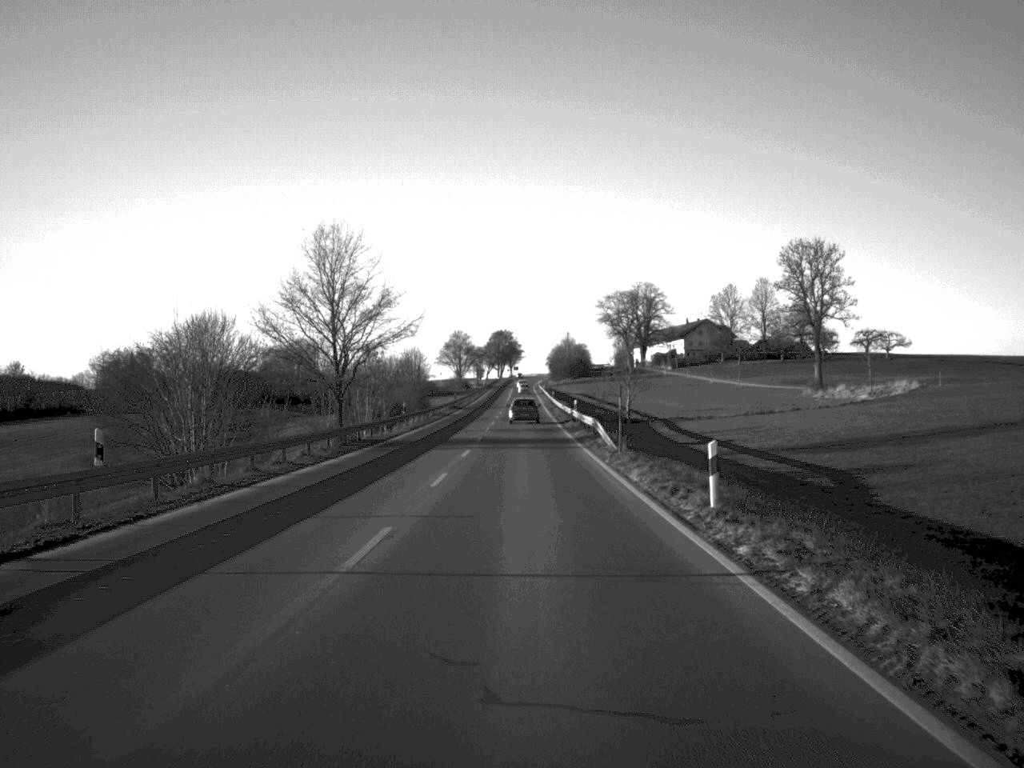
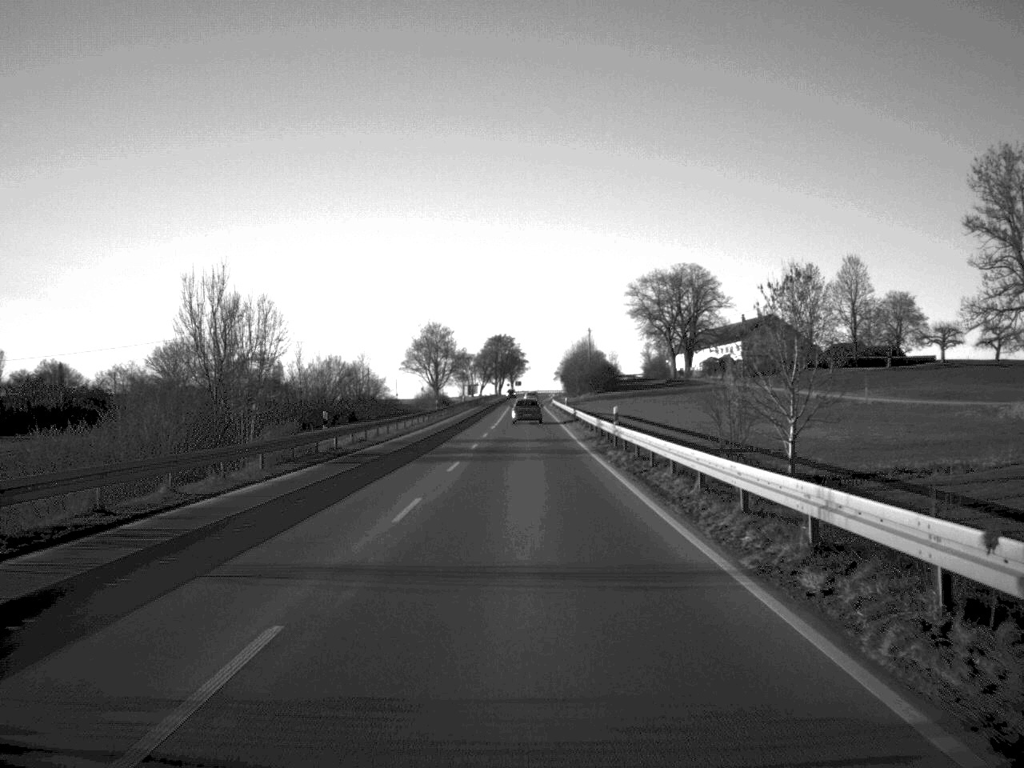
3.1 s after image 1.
(-0.2, +78.7) m; 0°
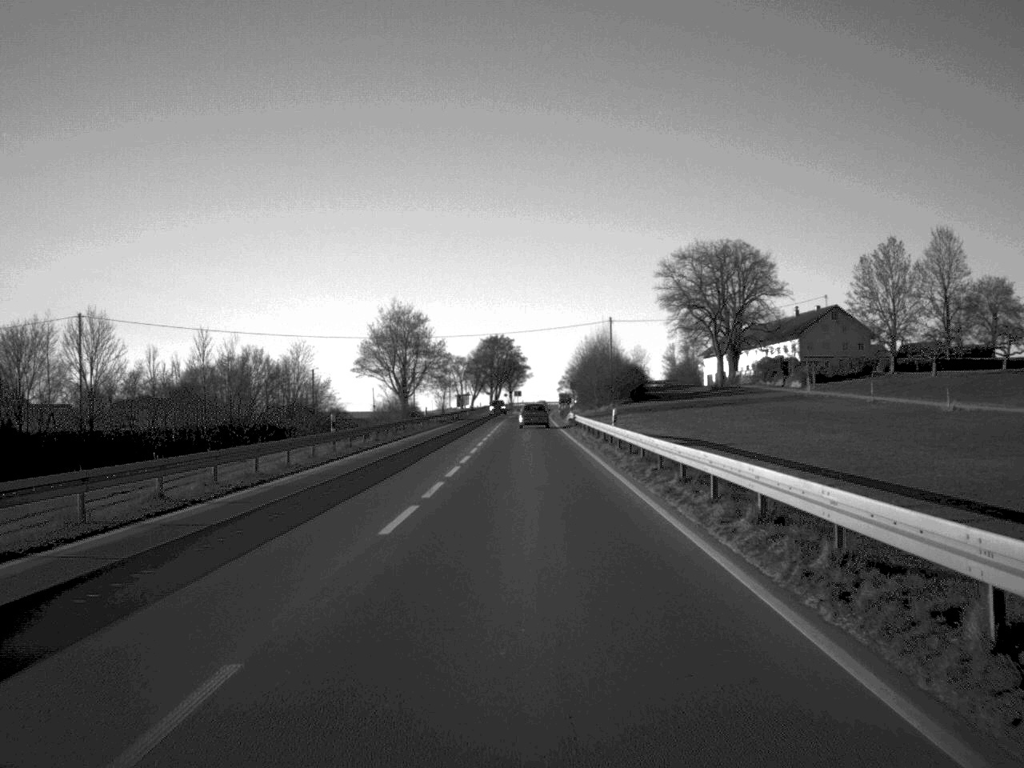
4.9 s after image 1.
(0.0, +48.8) m; 0°
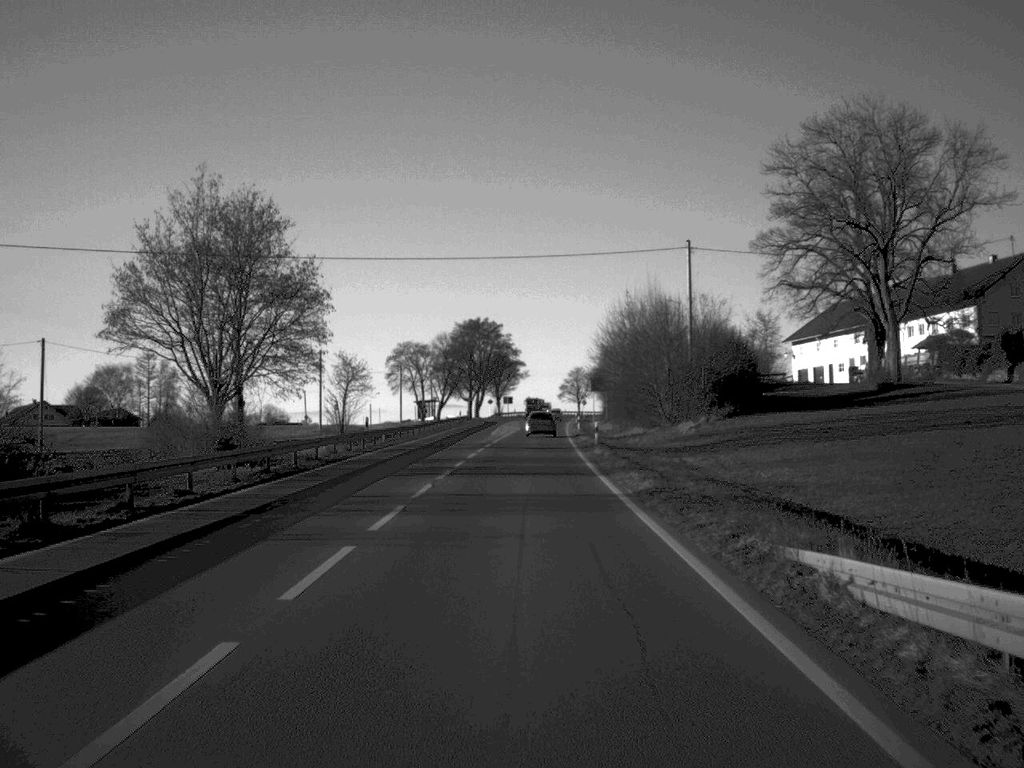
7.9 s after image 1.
(+0.1, +76.8) m; 0°
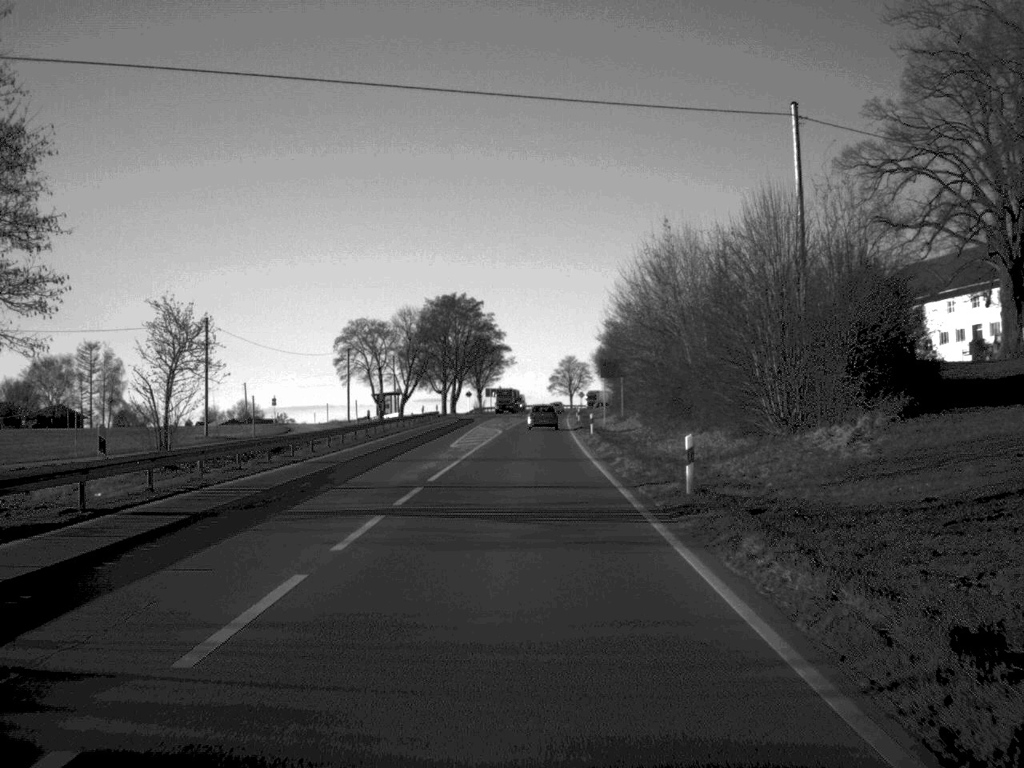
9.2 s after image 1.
(+0.1, +32.9) m; +1°
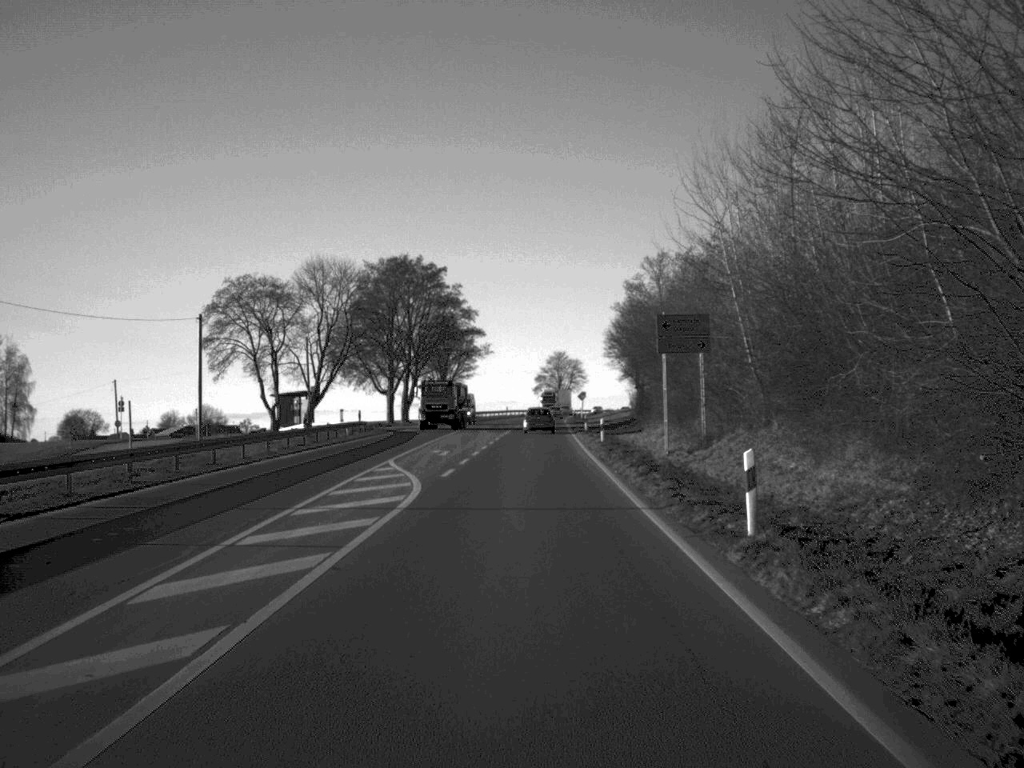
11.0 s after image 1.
(+0.3, +45.5) m; +1°
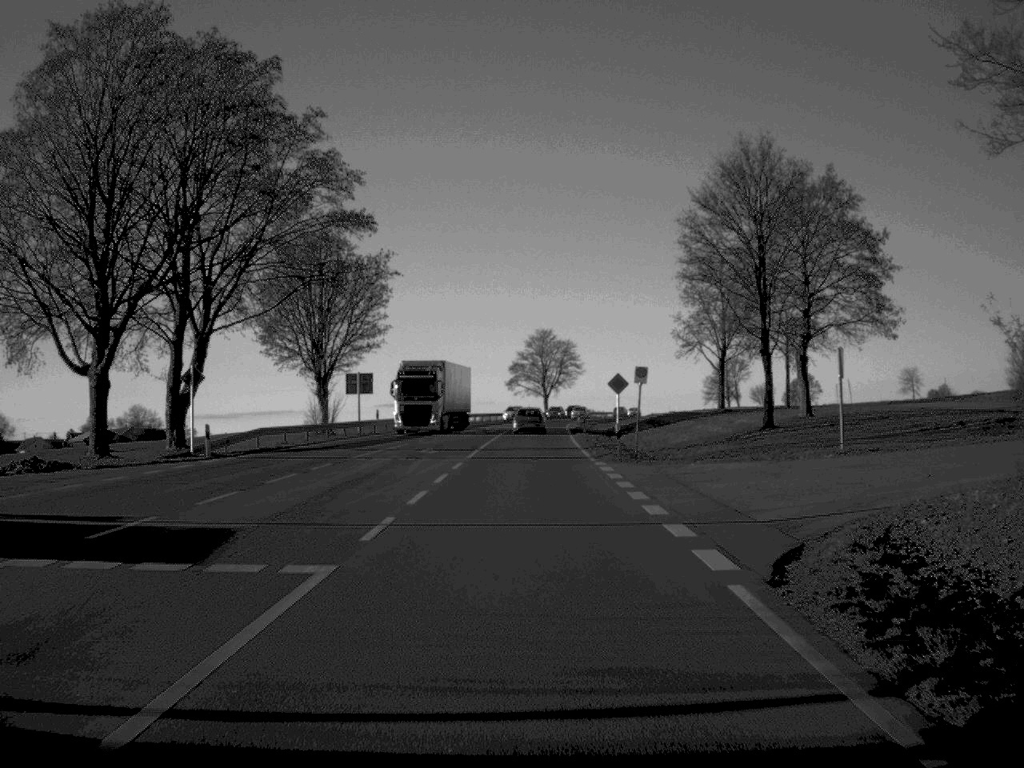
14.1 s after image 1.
(+0.8, +77.6) m; +1°
